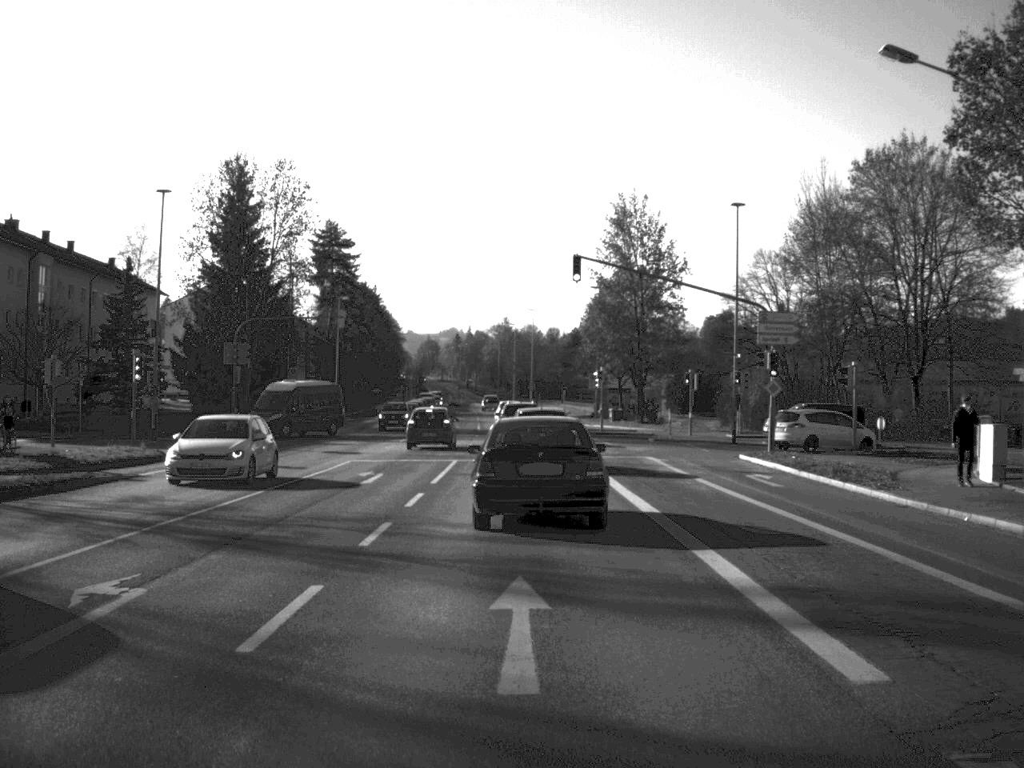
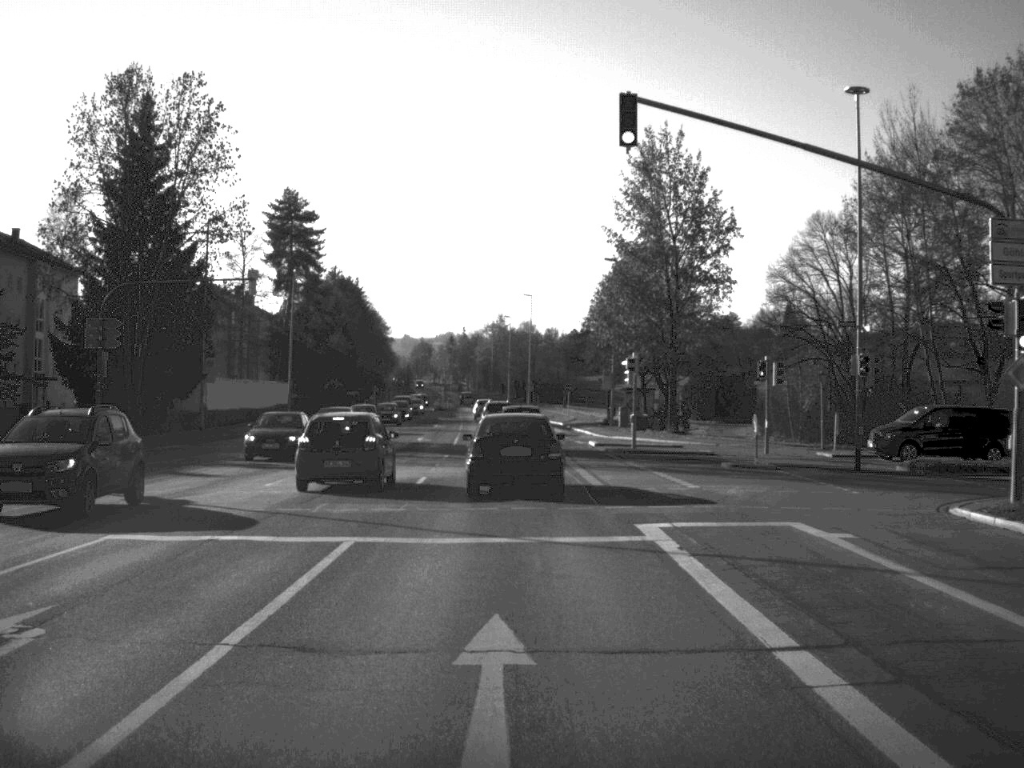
(0.0, +21.2) m; 0°
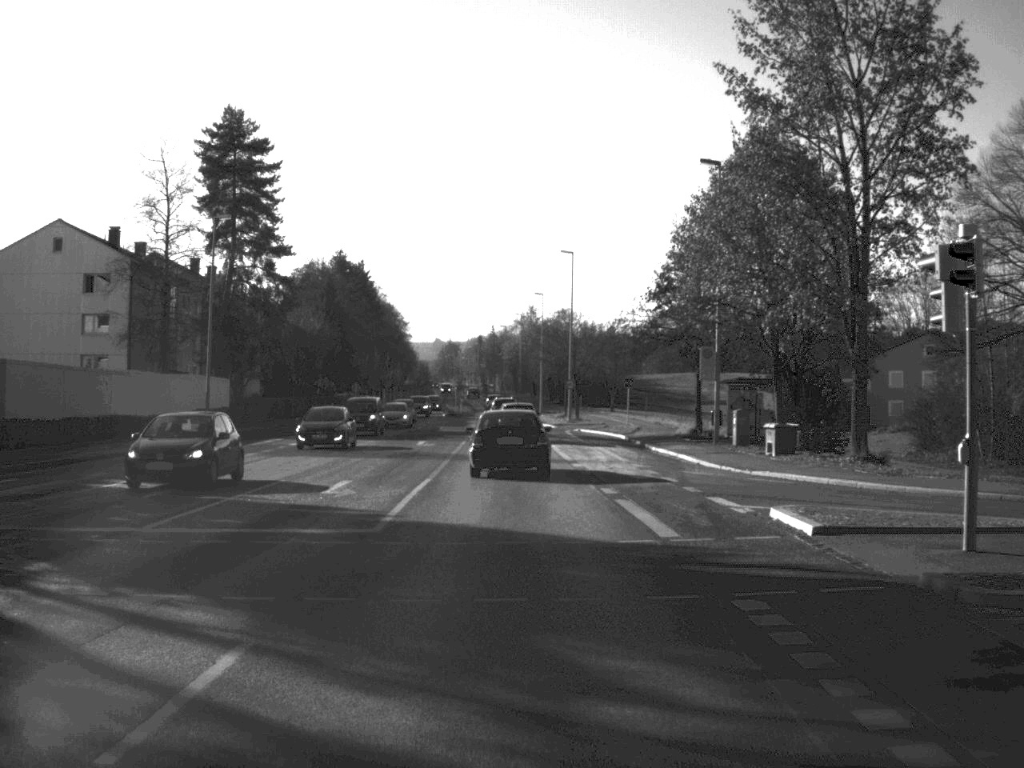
(-0.4, +31.8) m; -2°
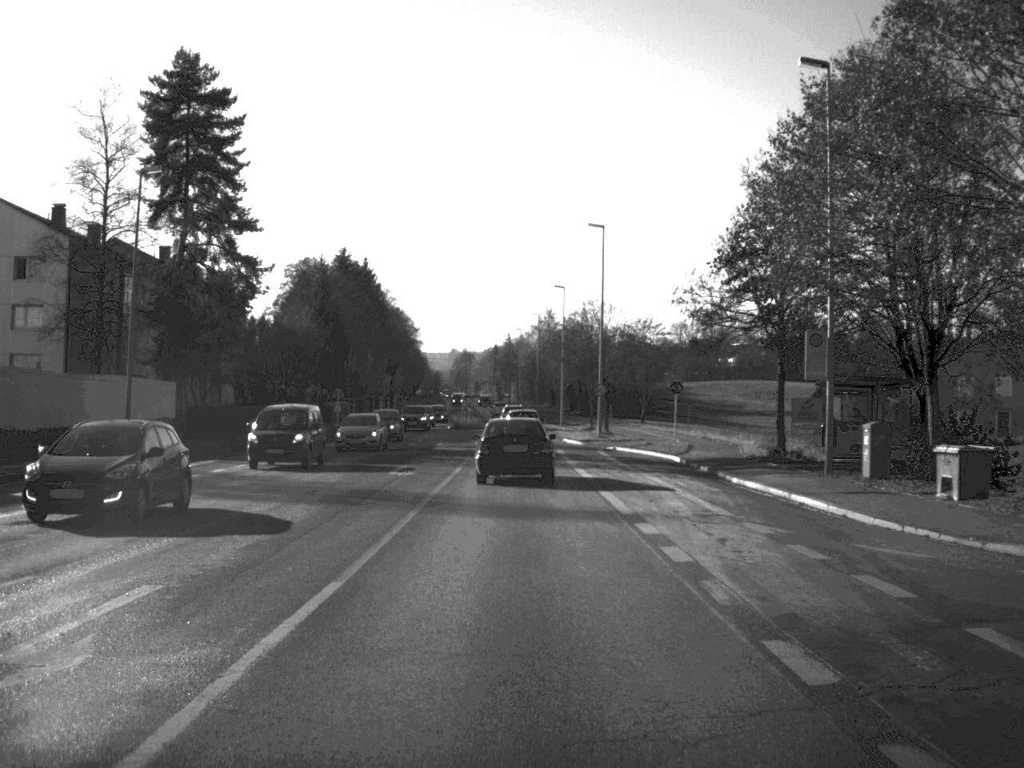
(-0.1, +14.8) m; -1°
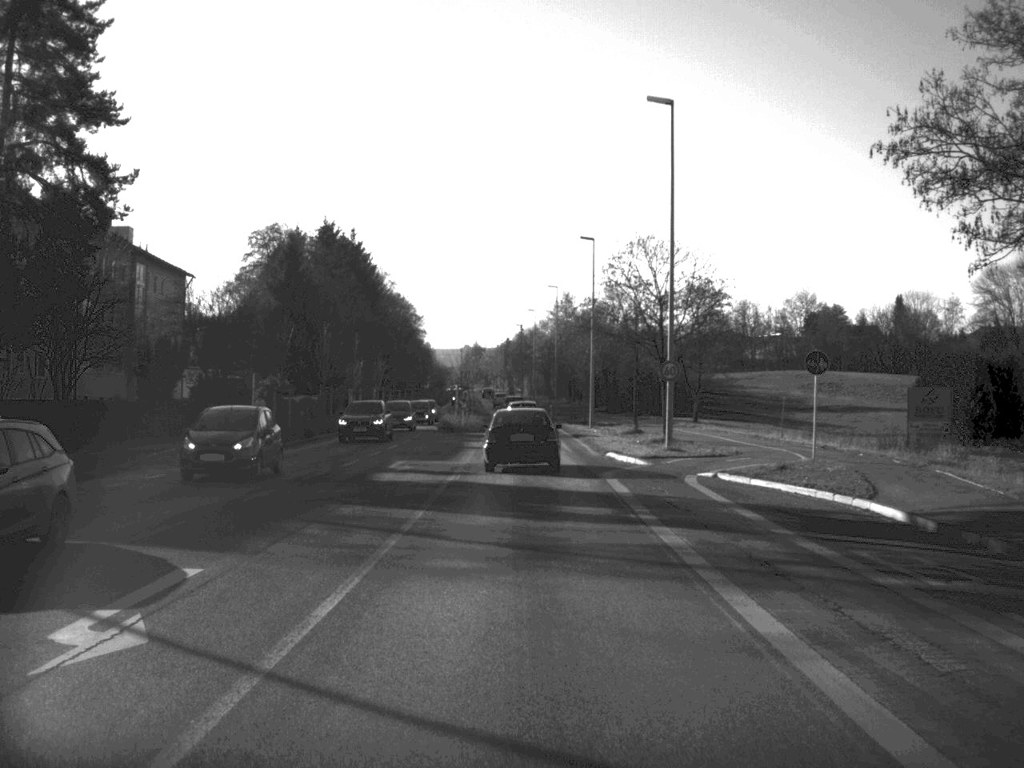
(-0.2, +24.4) m; -1°
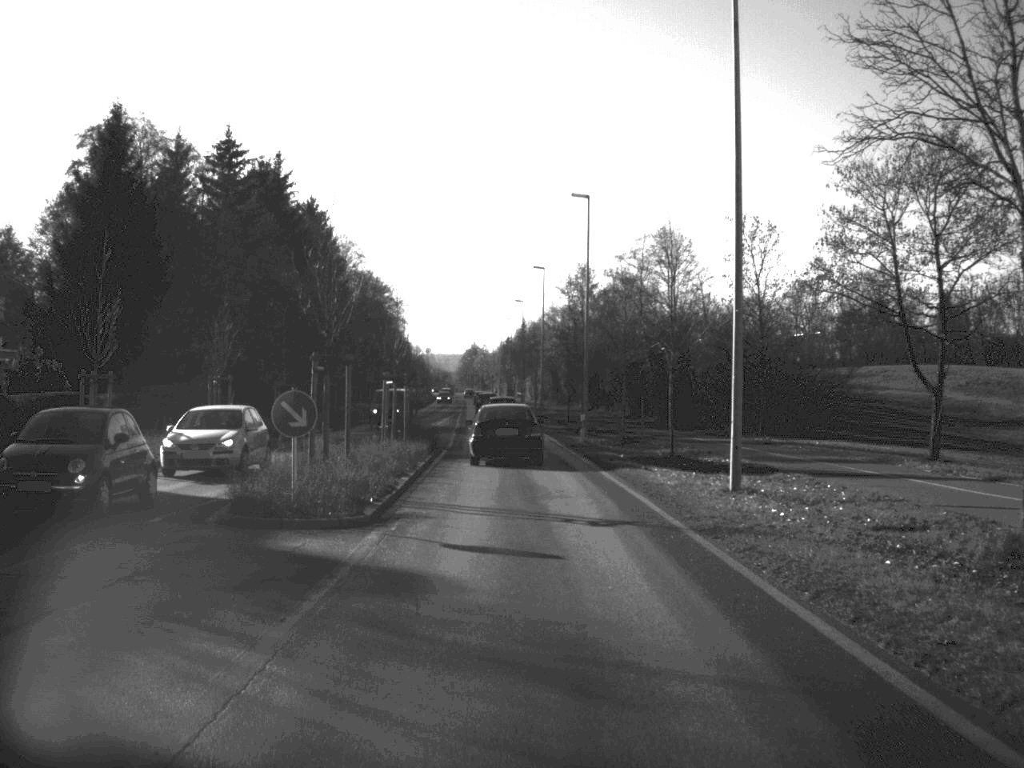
(-0.1, +45.9) m; 0°
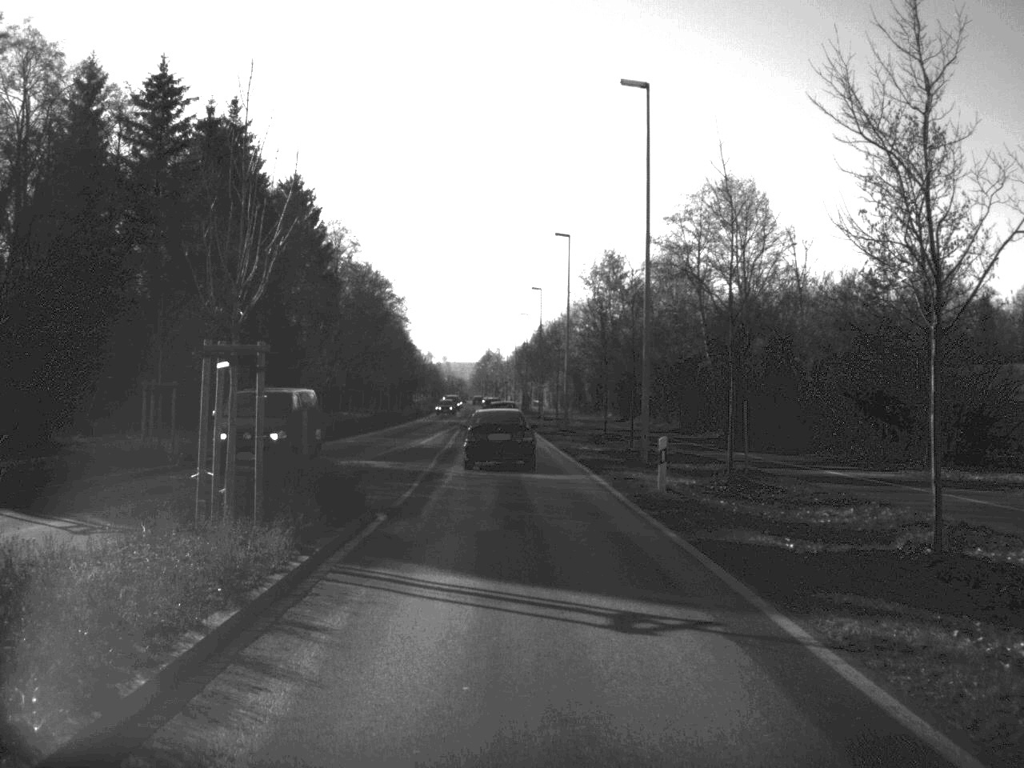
(-0.1, +20.5) m; -1°
